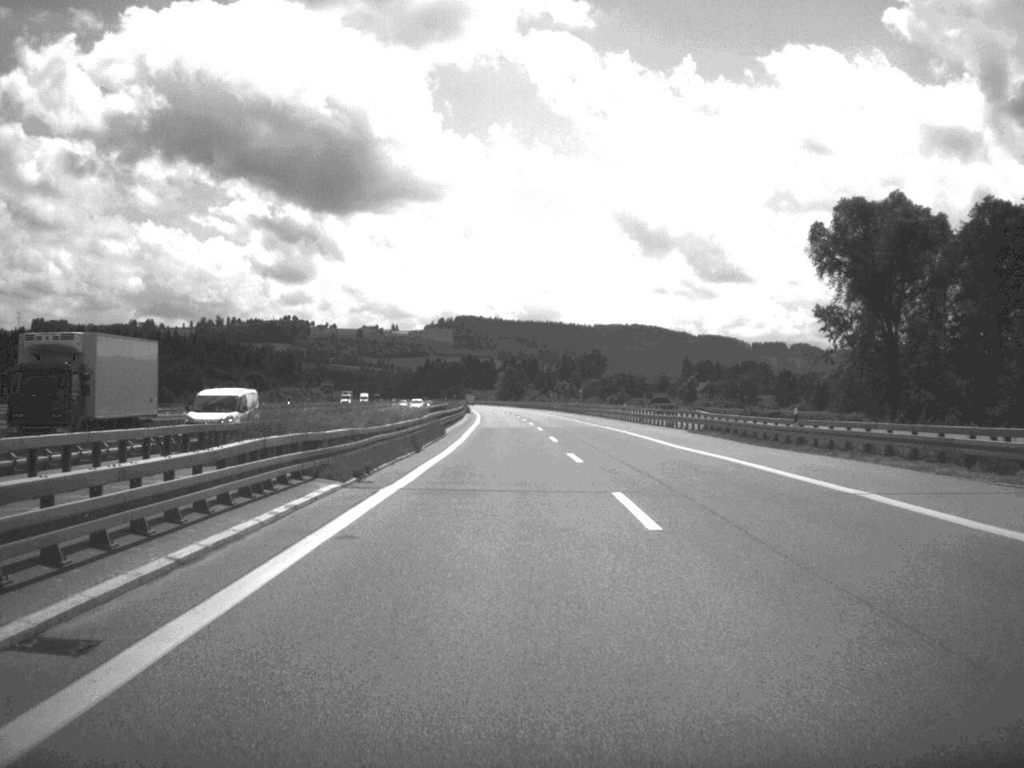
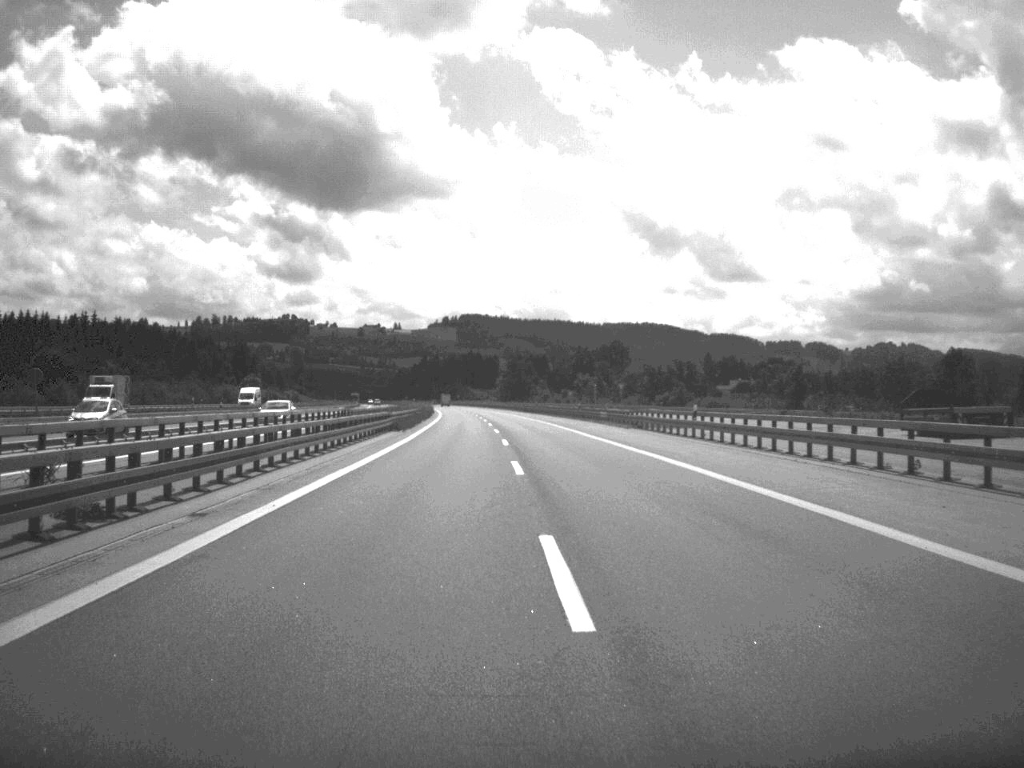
(-0.5, +95.4) m; -1°
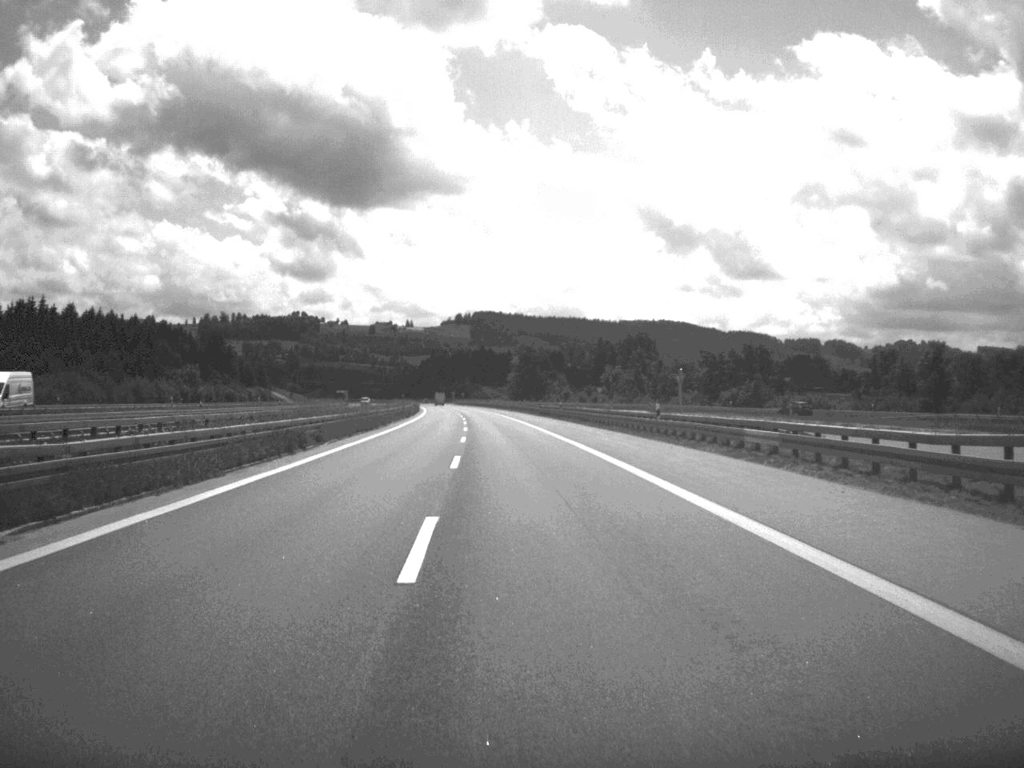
(-0.3, +51.3) m; -1°
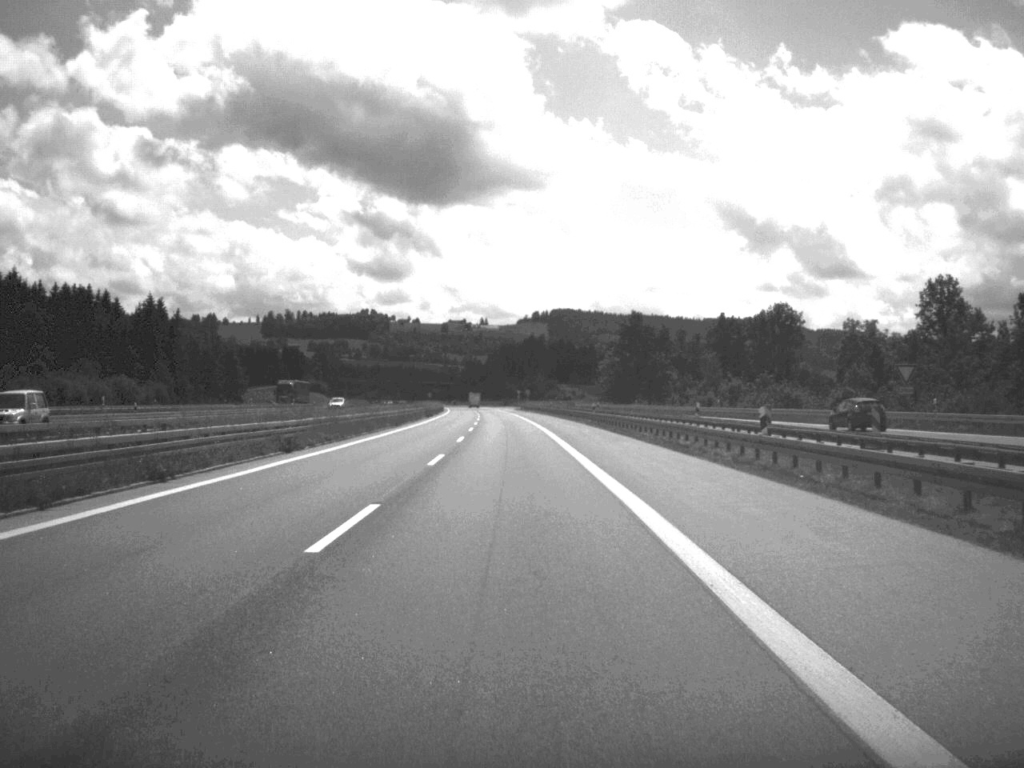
(-4.4, +122.1) m; -4°
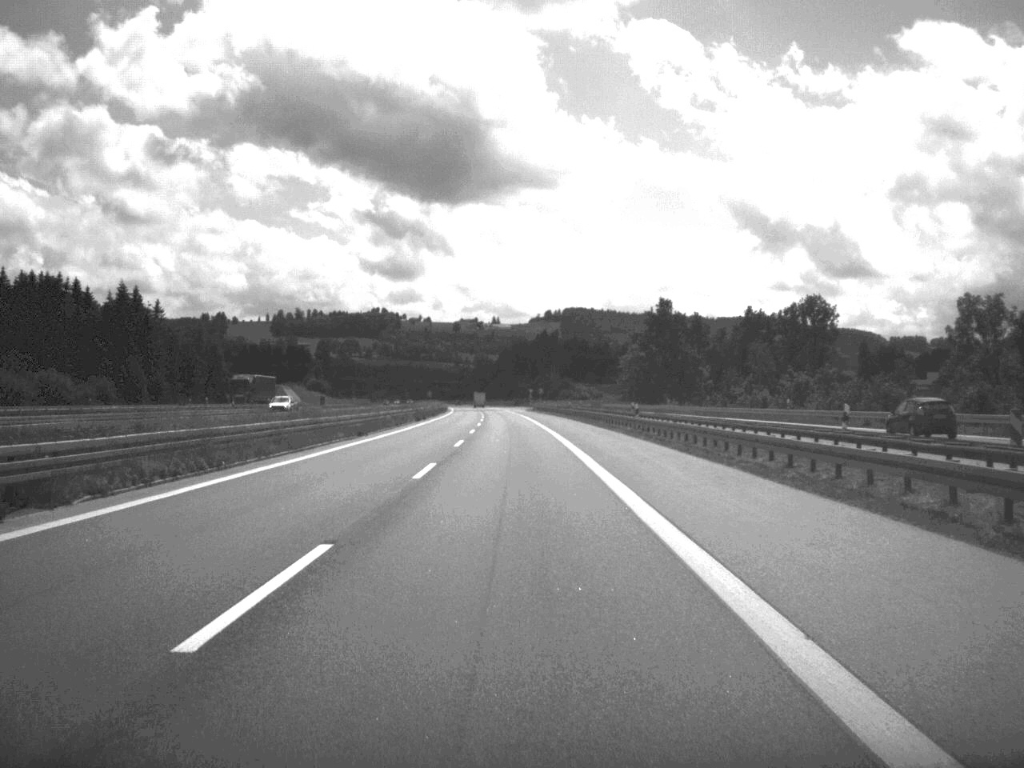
(-0.1, +22.9) m; -1°
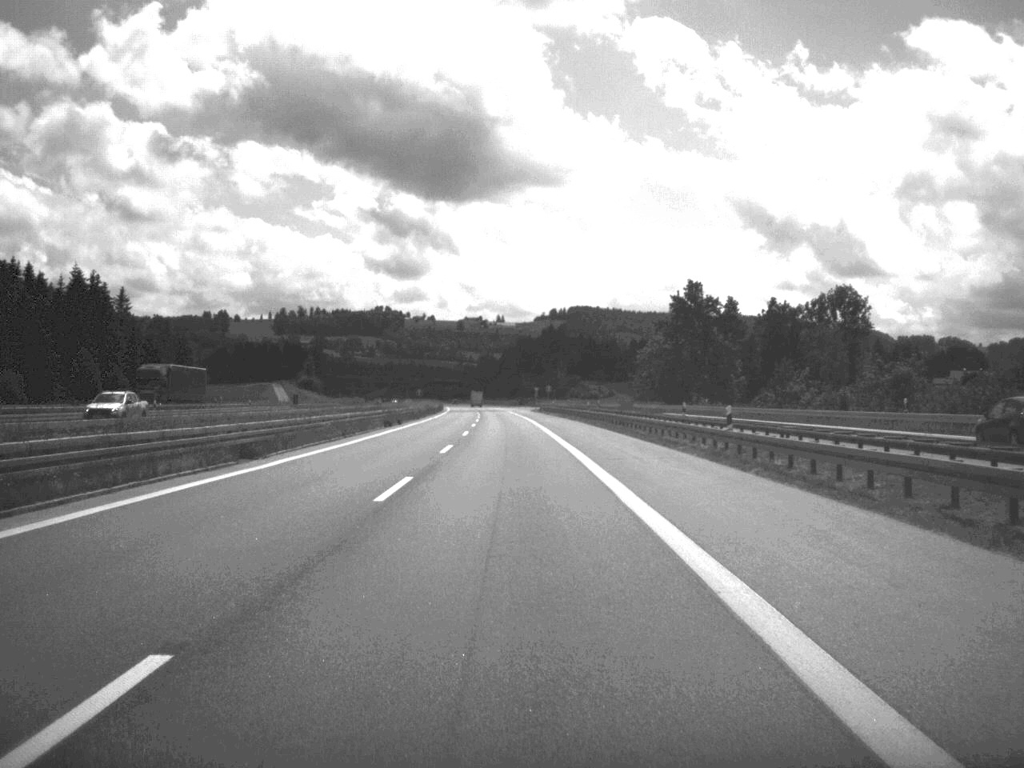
(-0.1, +24.0) m; 0°
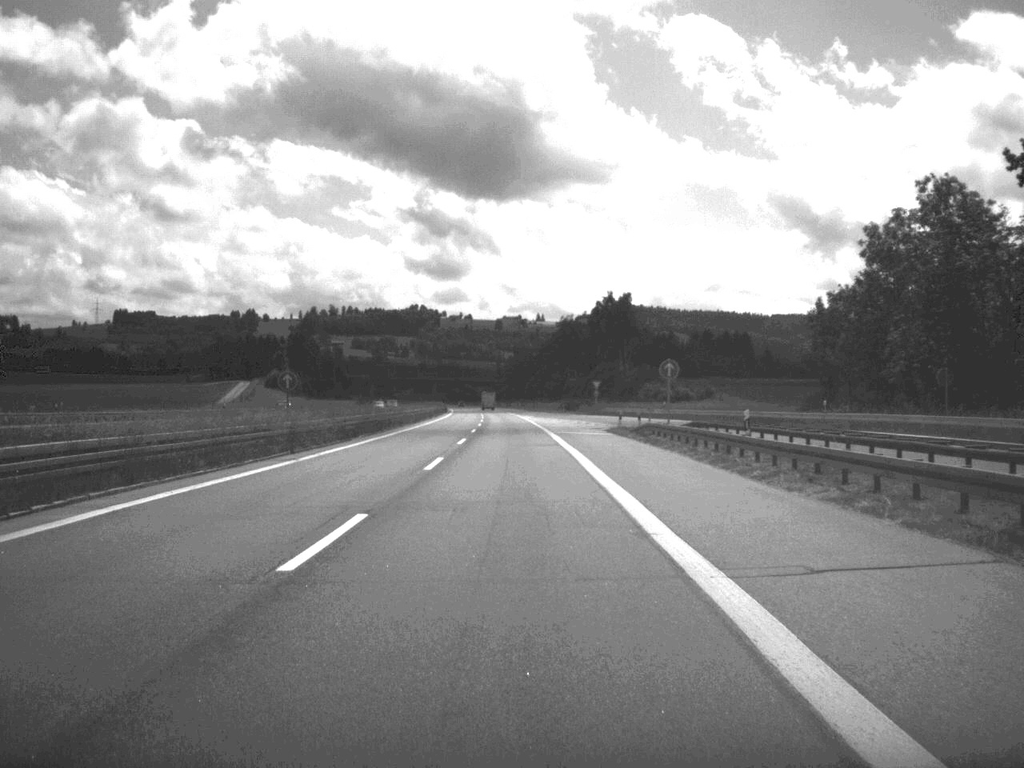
(-1.6, +96.7) m; -2°
